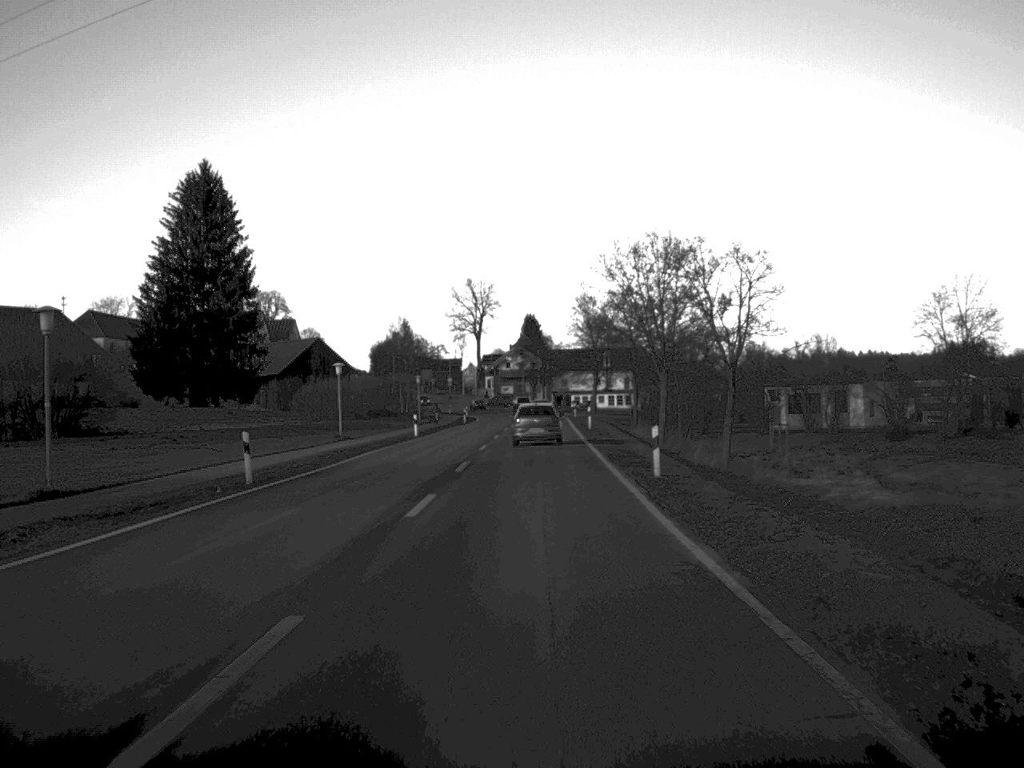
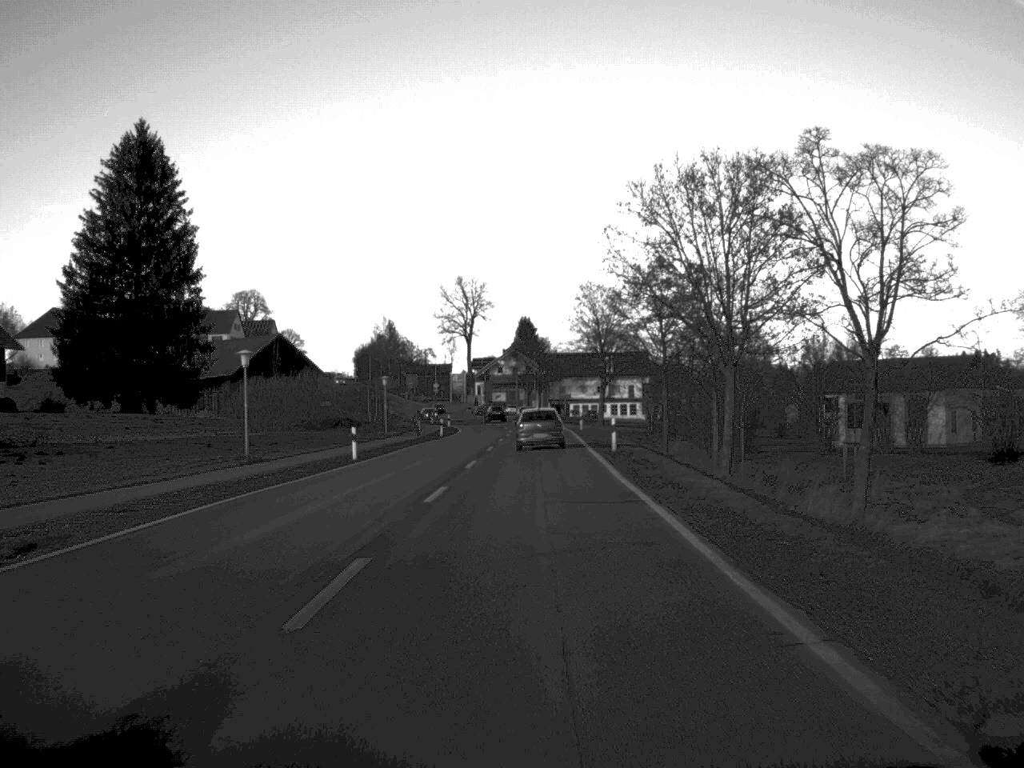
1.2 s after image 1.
(0.0, +20.2) m; 0°
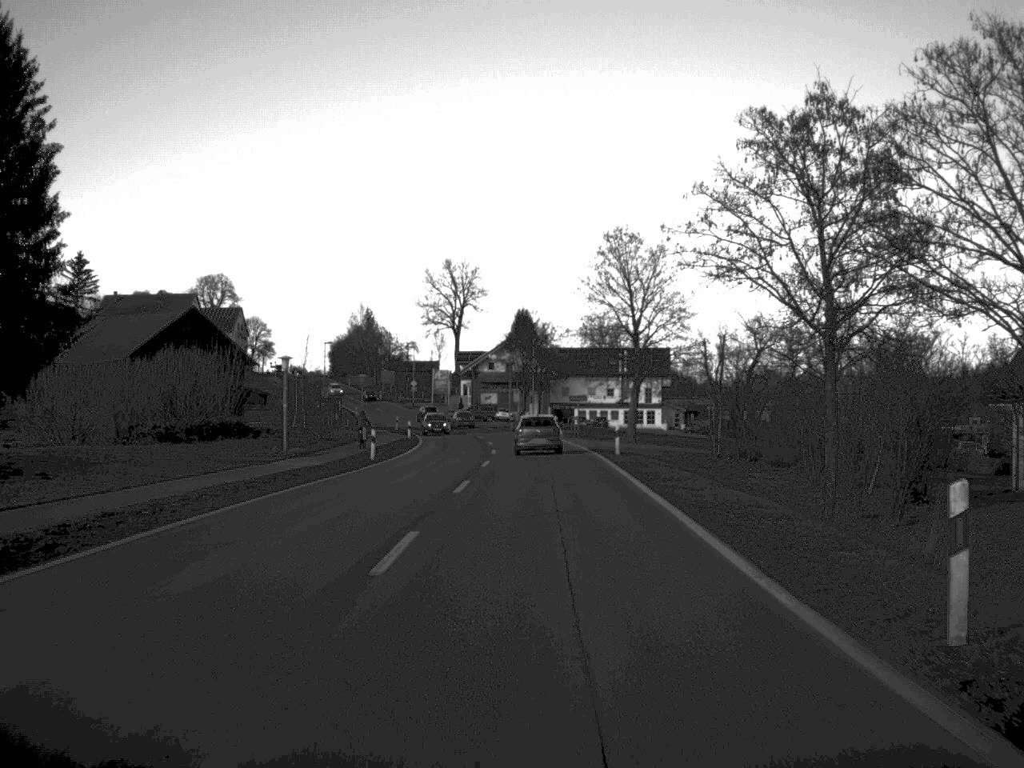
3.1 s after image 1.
(0.0, +32.8) m; 0°
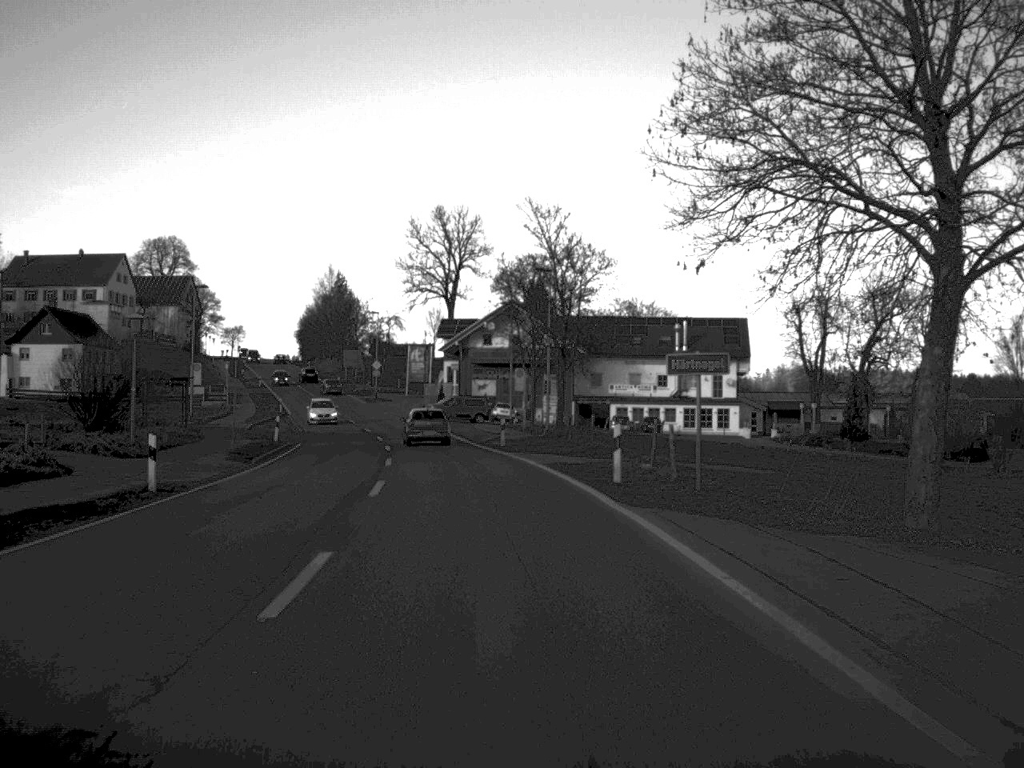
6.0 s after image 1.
(+0.4, +50.8) m; -1°
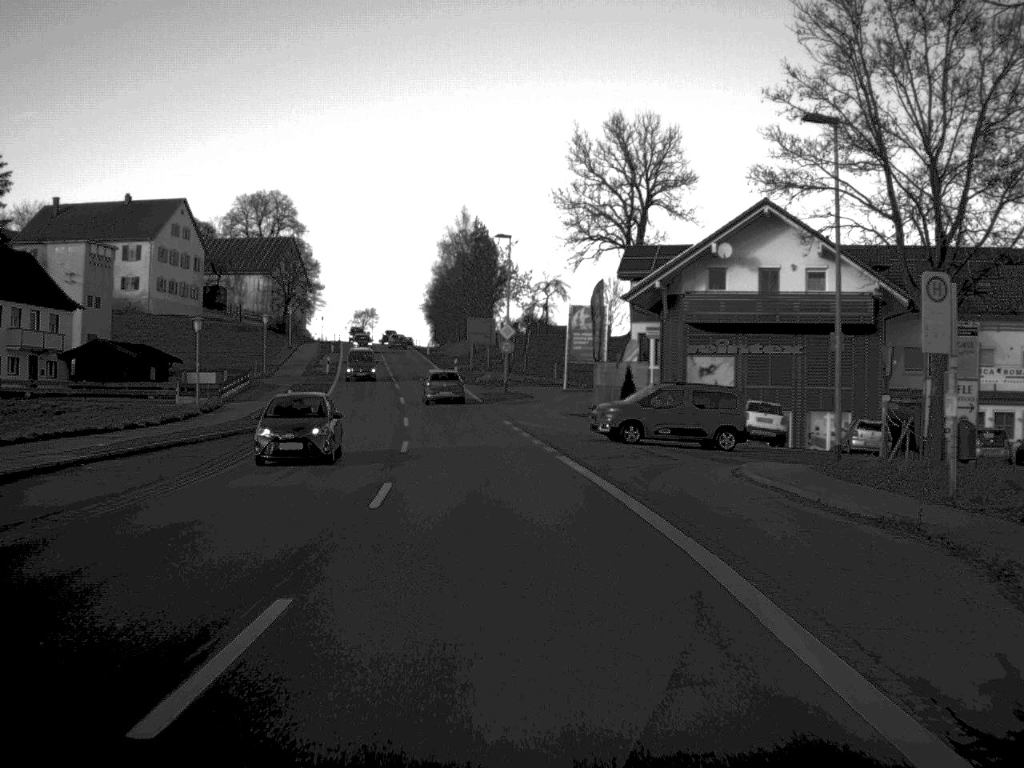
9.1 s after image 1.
(-3.8, +51.4) m; -8°
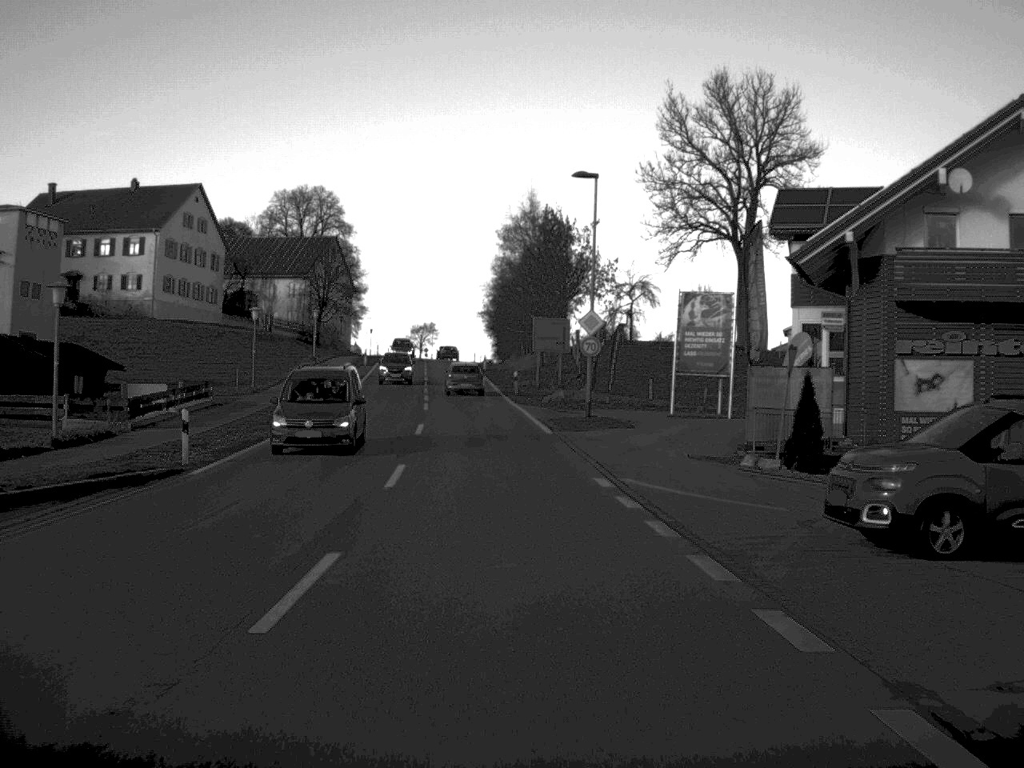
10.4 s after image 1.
(-0.6, +22.3) m; -3°
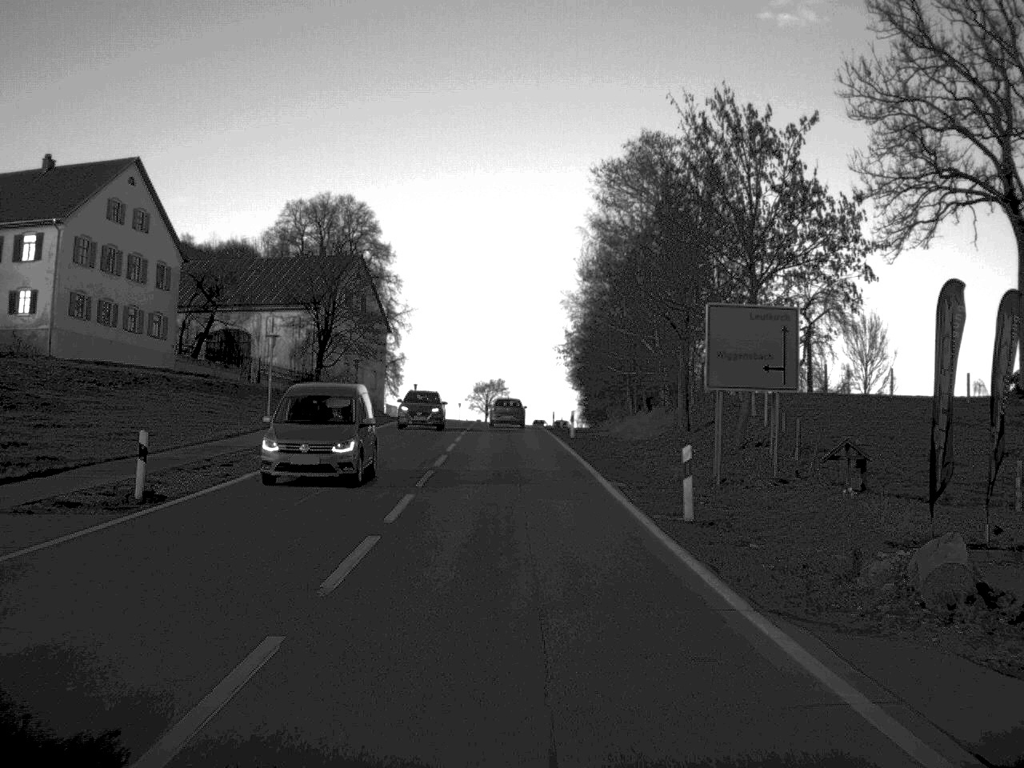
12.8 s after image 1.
(-1.5, +40.7) m; -3°
